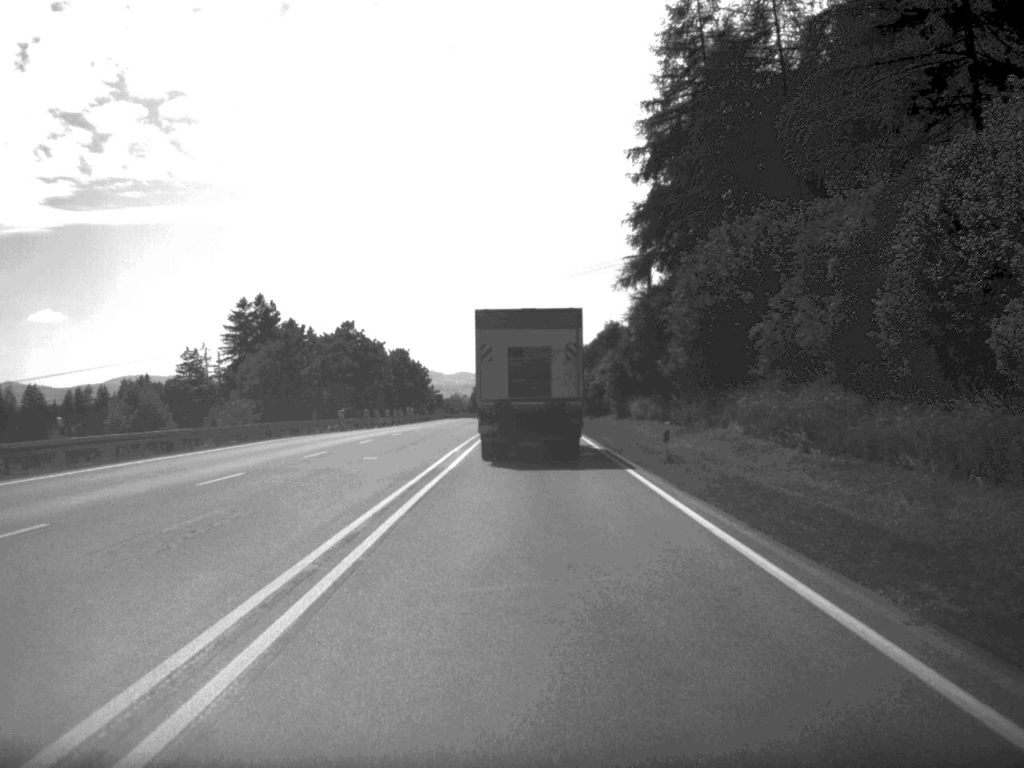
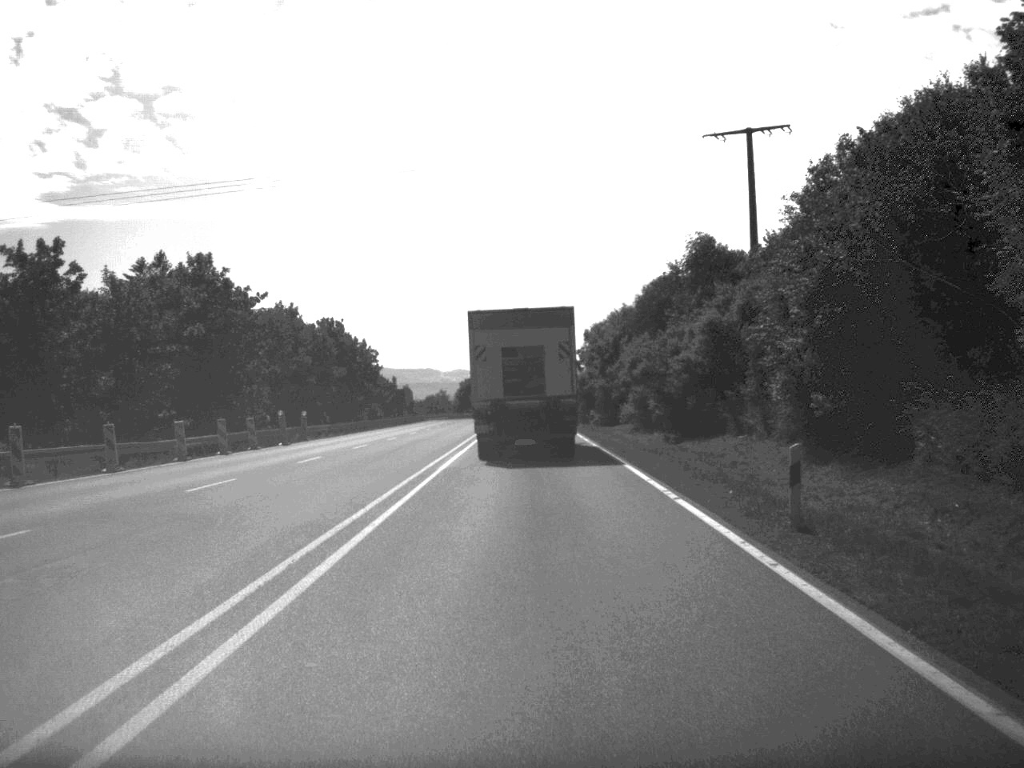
(-0.1, +59.1) m; 0°
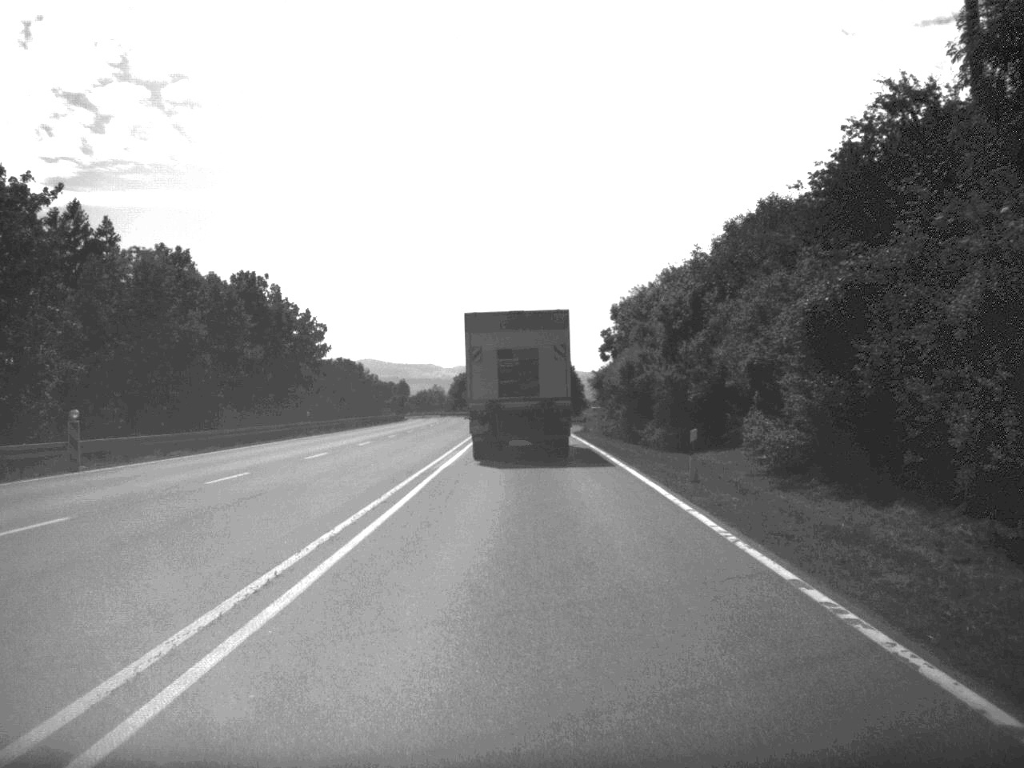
(-0.1, +34.0) m; 0°
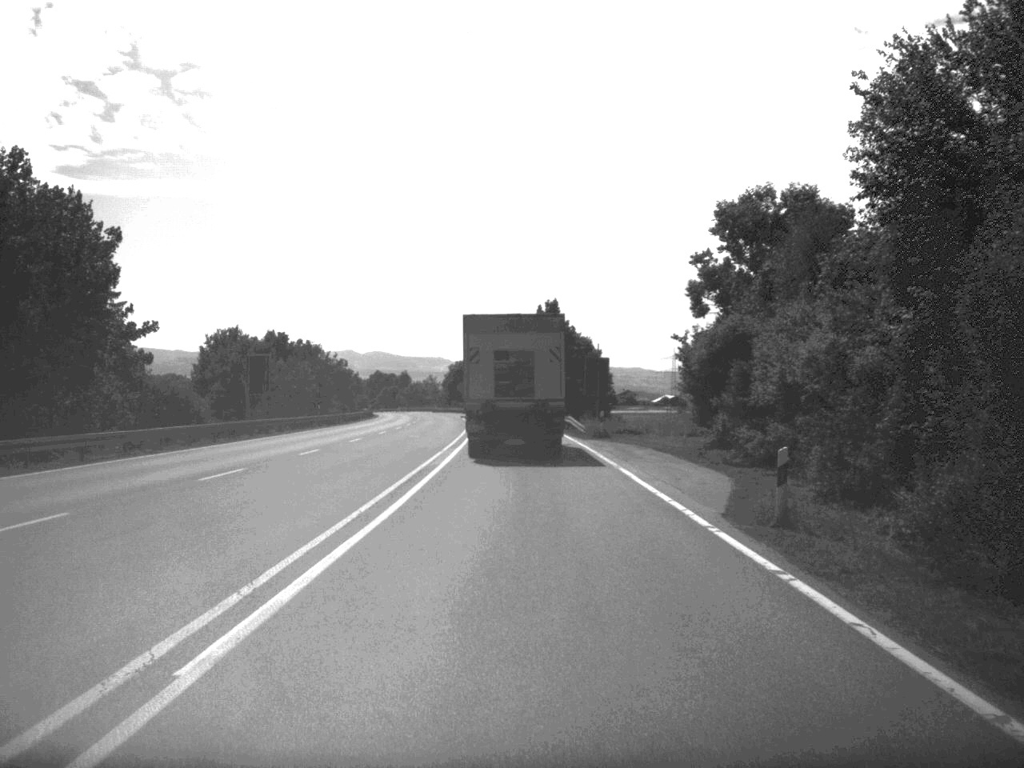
(-0.2, +47.3) m; -1°
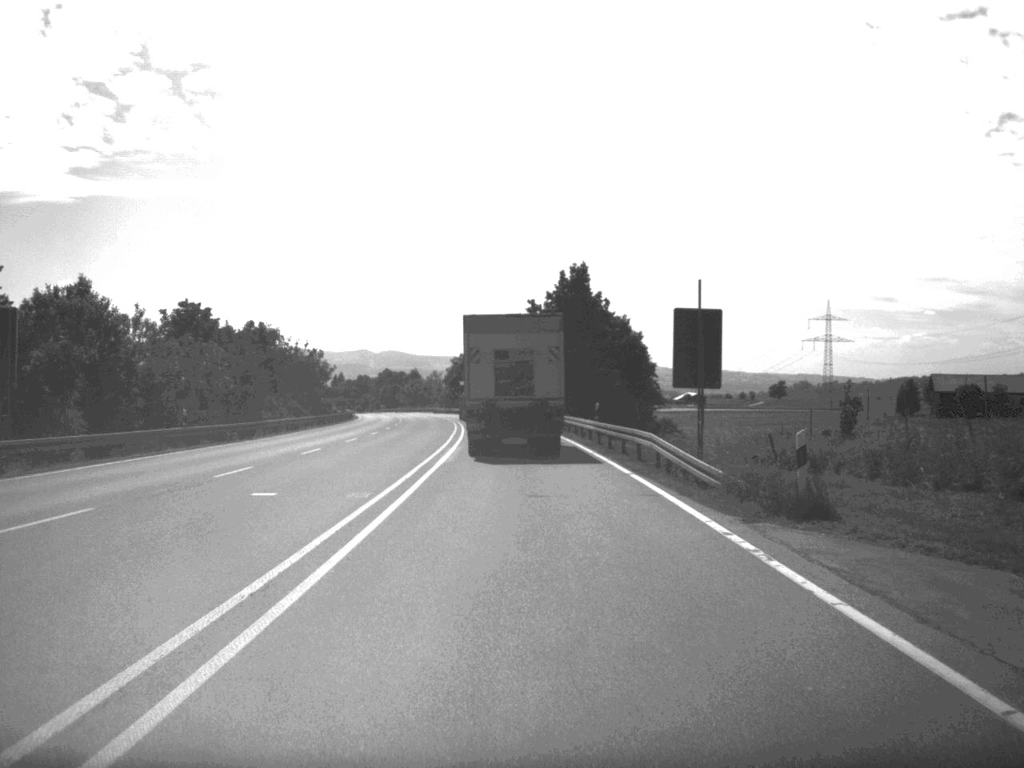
(-0.3, +34.4) m; -1°
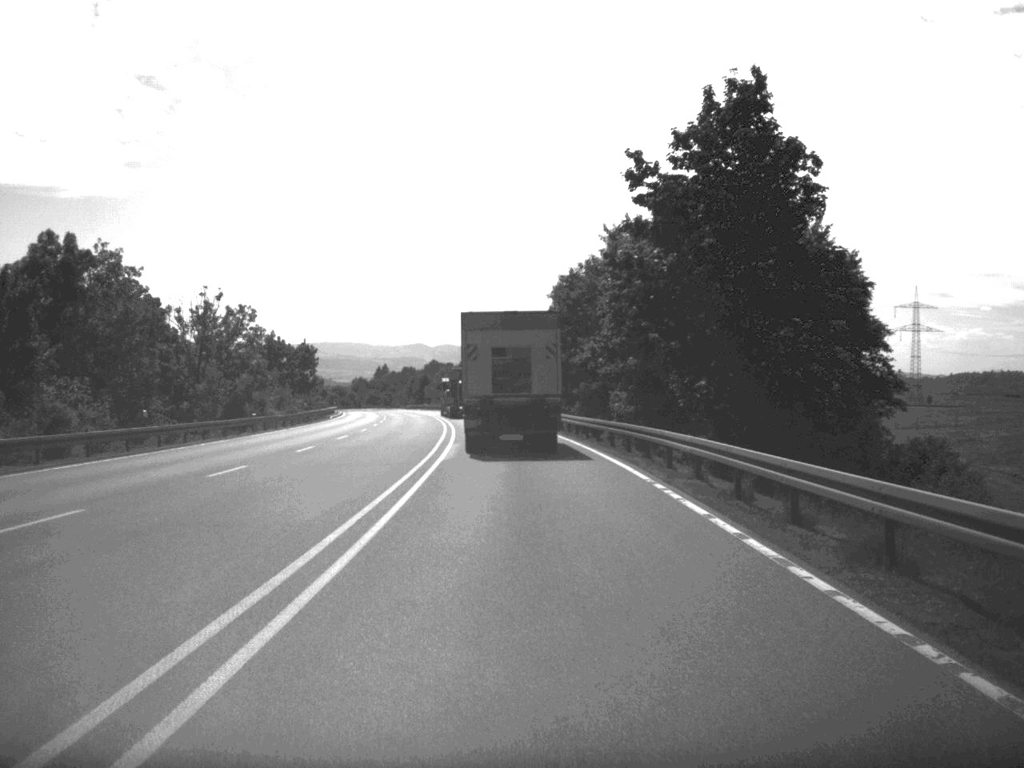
(-1.4, +59.9) m; -3°
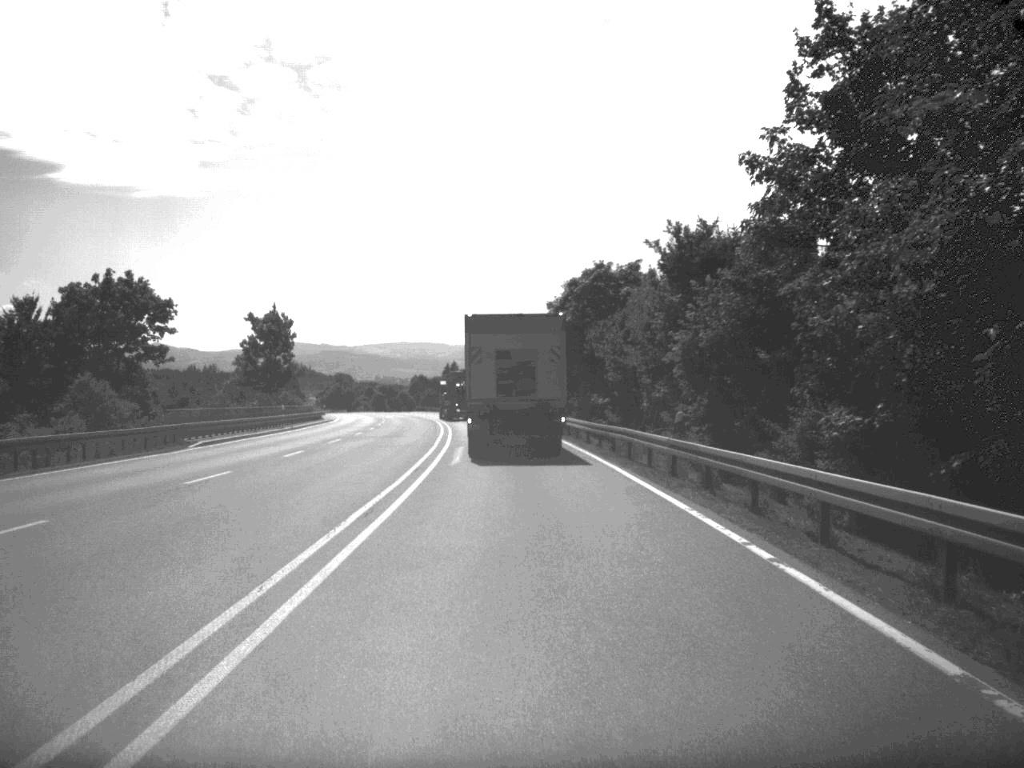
(-1.8, +60.7) m; -4°
